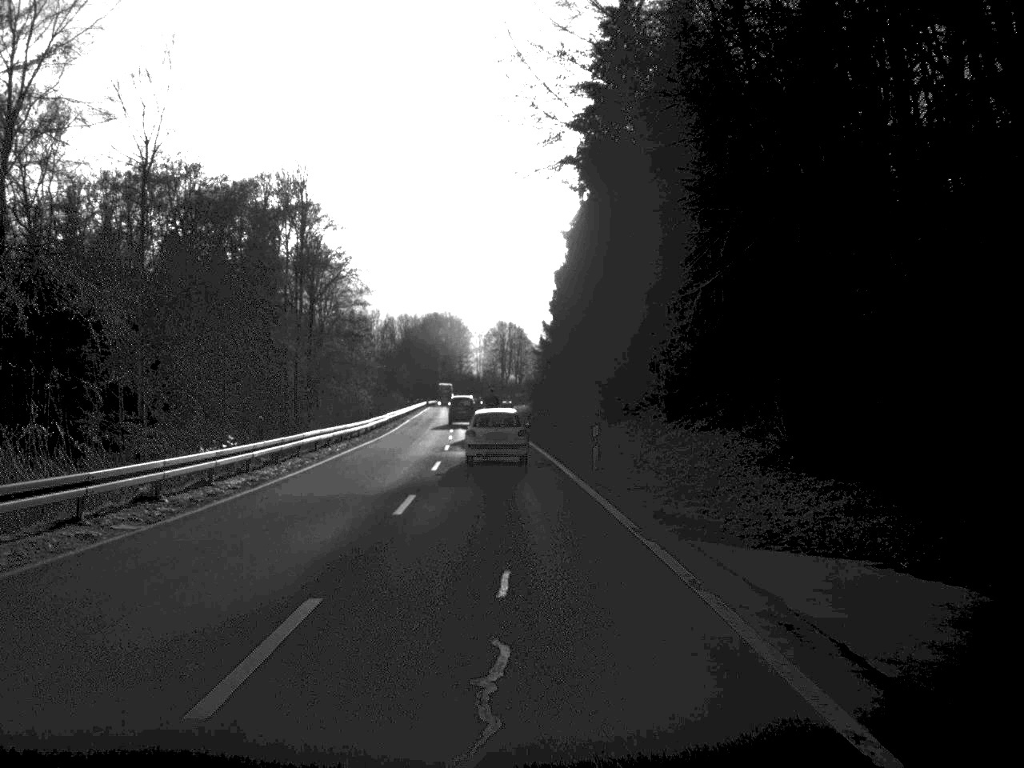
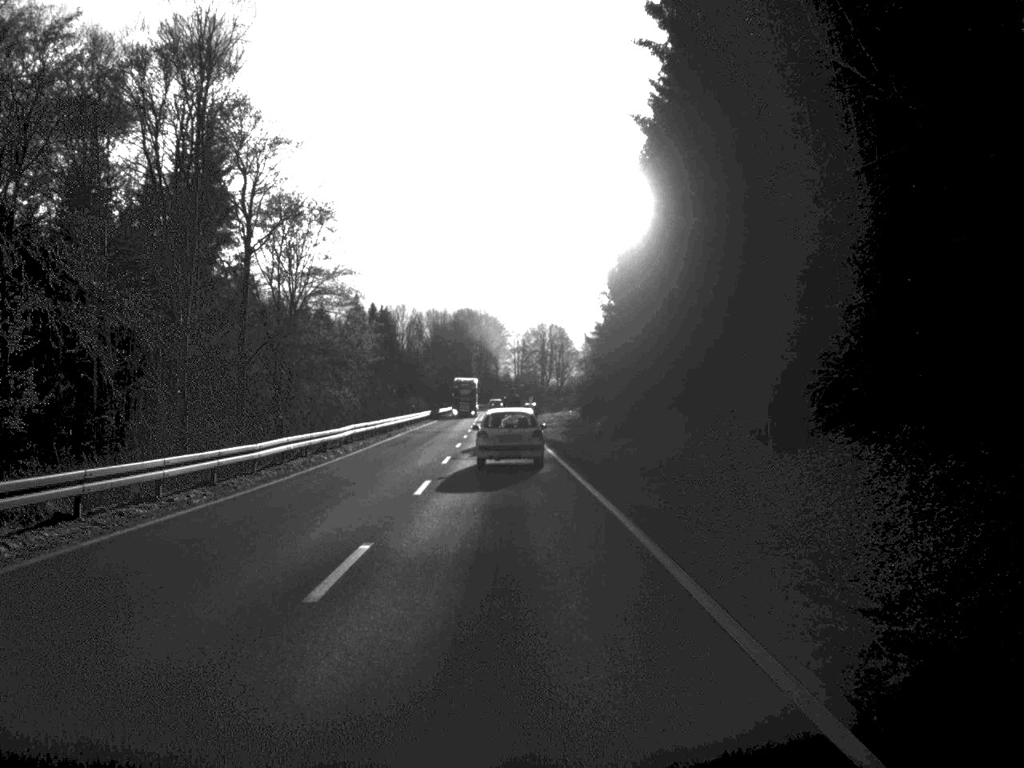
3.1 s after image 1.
(-0.6, +32.2) m; -2°
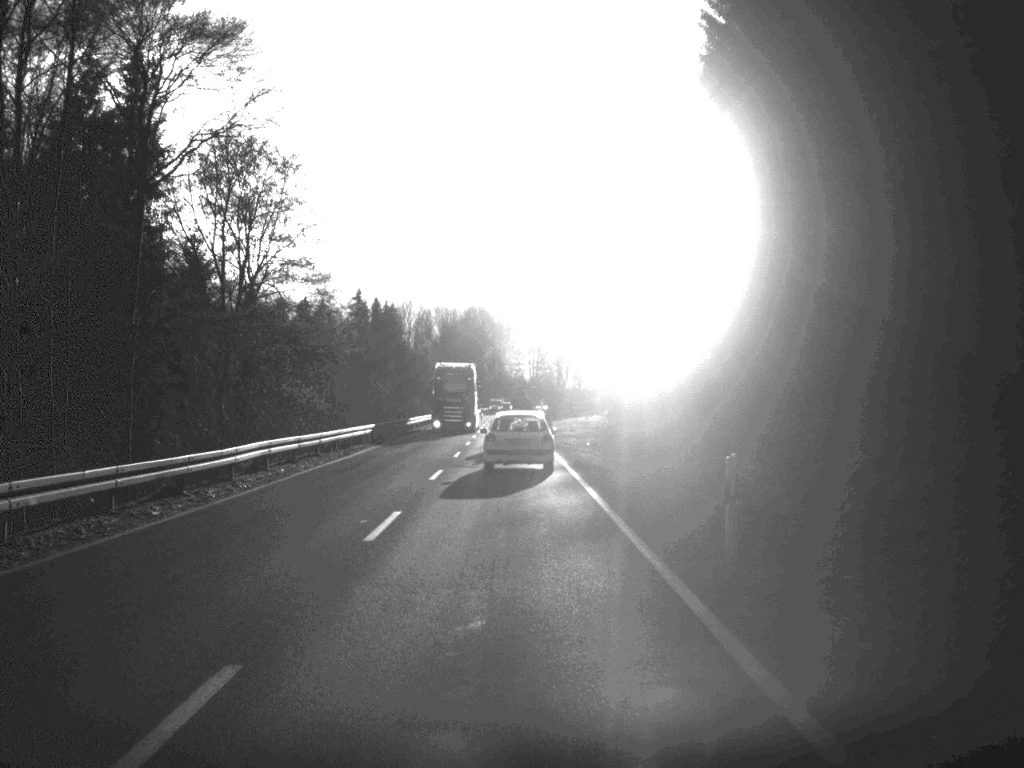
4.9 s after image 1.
(-0.1, +18.5) m; -1°
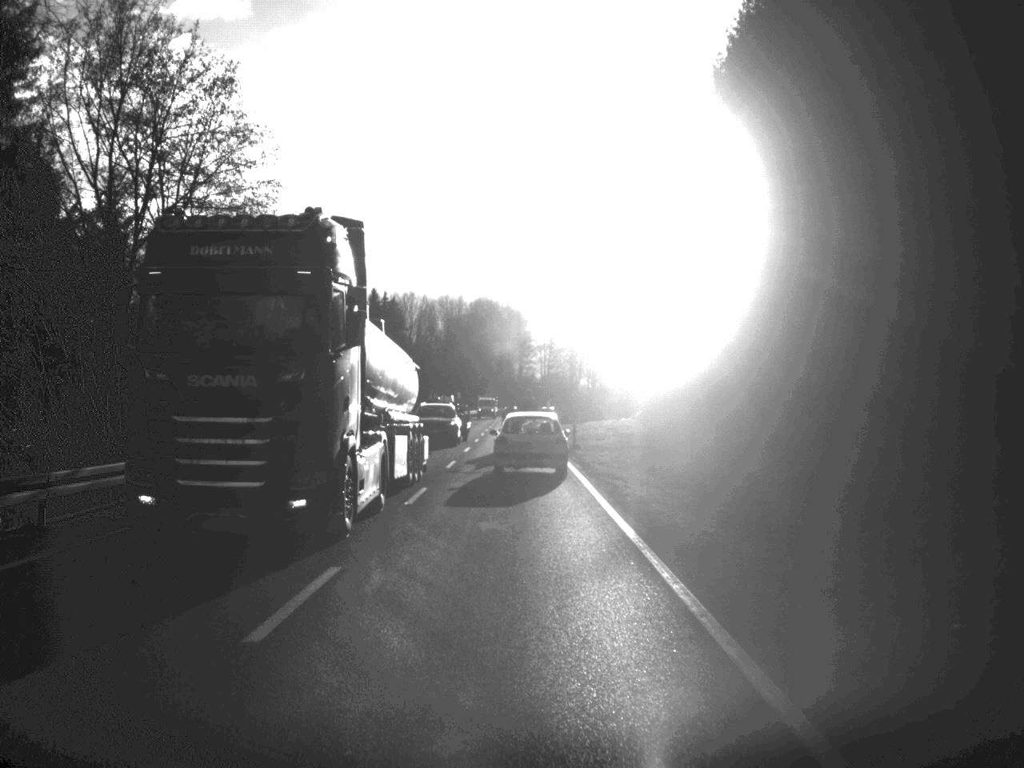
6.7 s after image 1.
(-0.1, +18.7) m; -1°
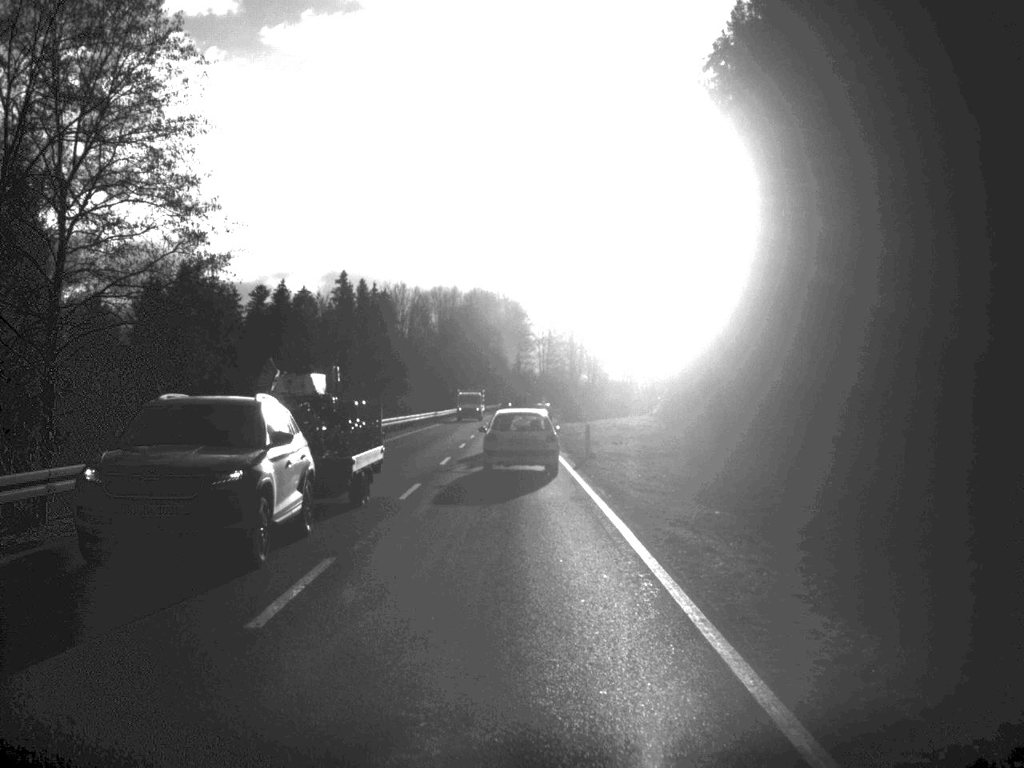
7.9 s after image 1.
(0.0, +11.6) m; 0°
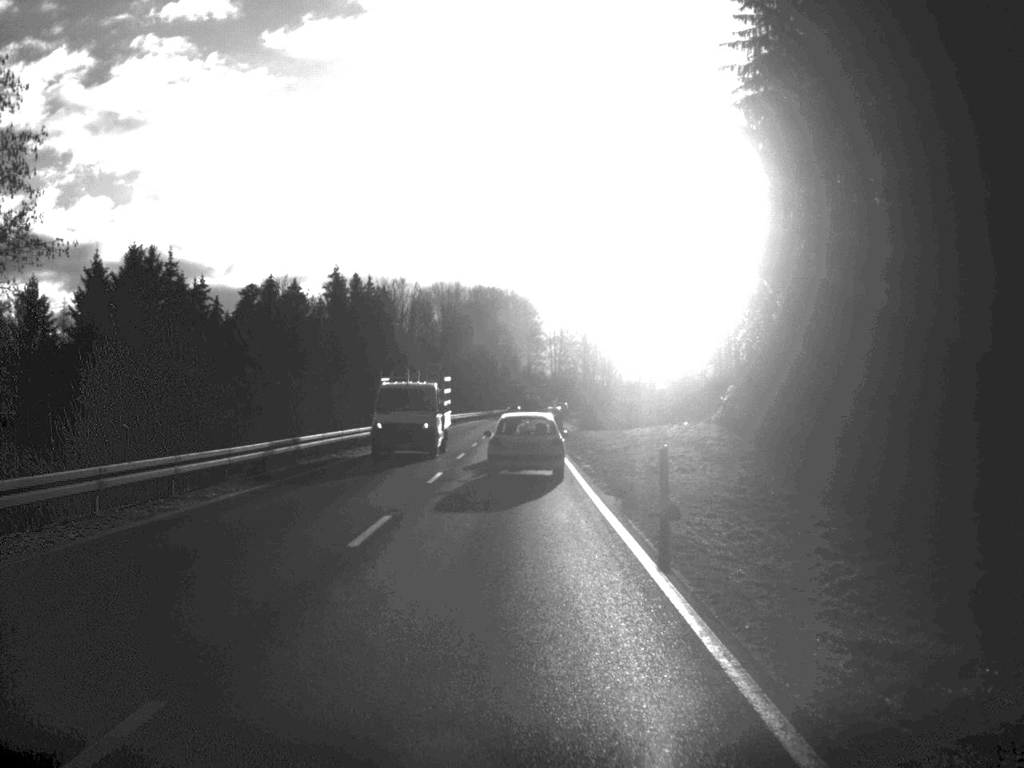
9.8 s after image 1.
(-0.1, +18.0) m; -1°
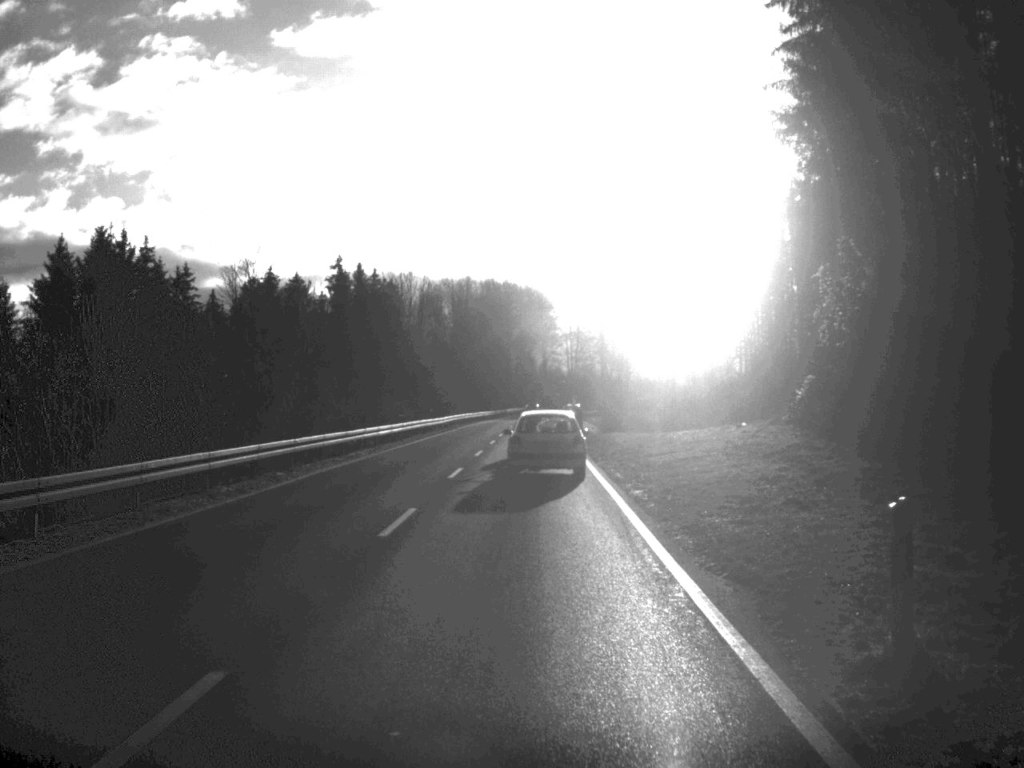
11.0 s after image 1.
(-0.1, +10.9) m; -1°
